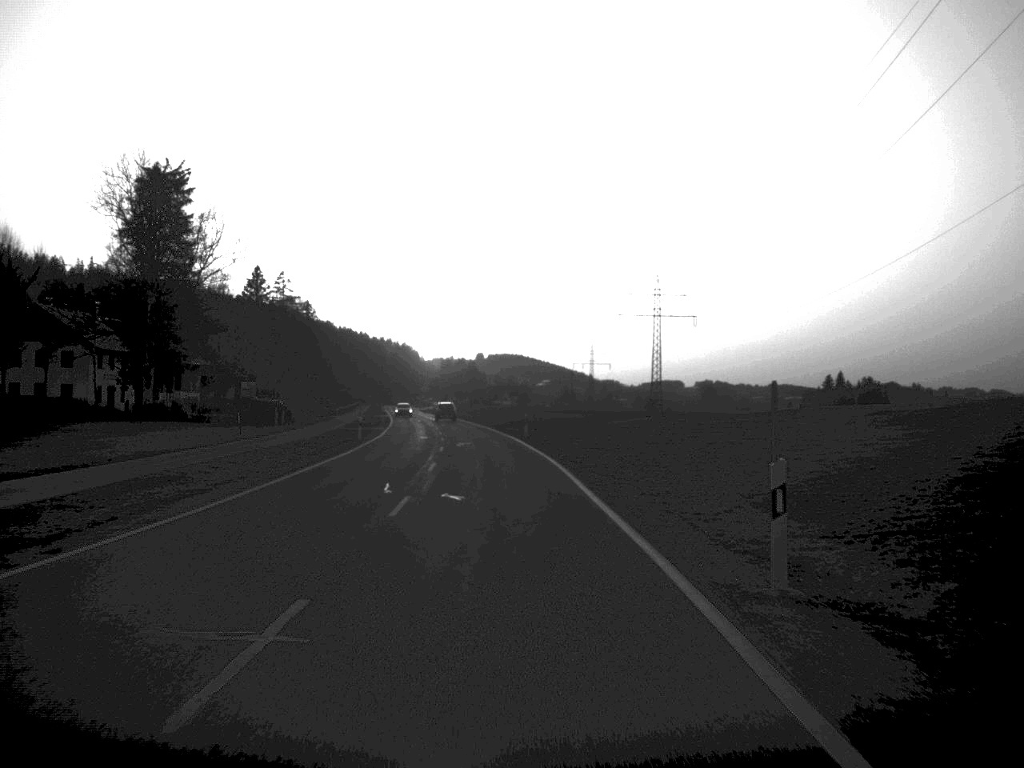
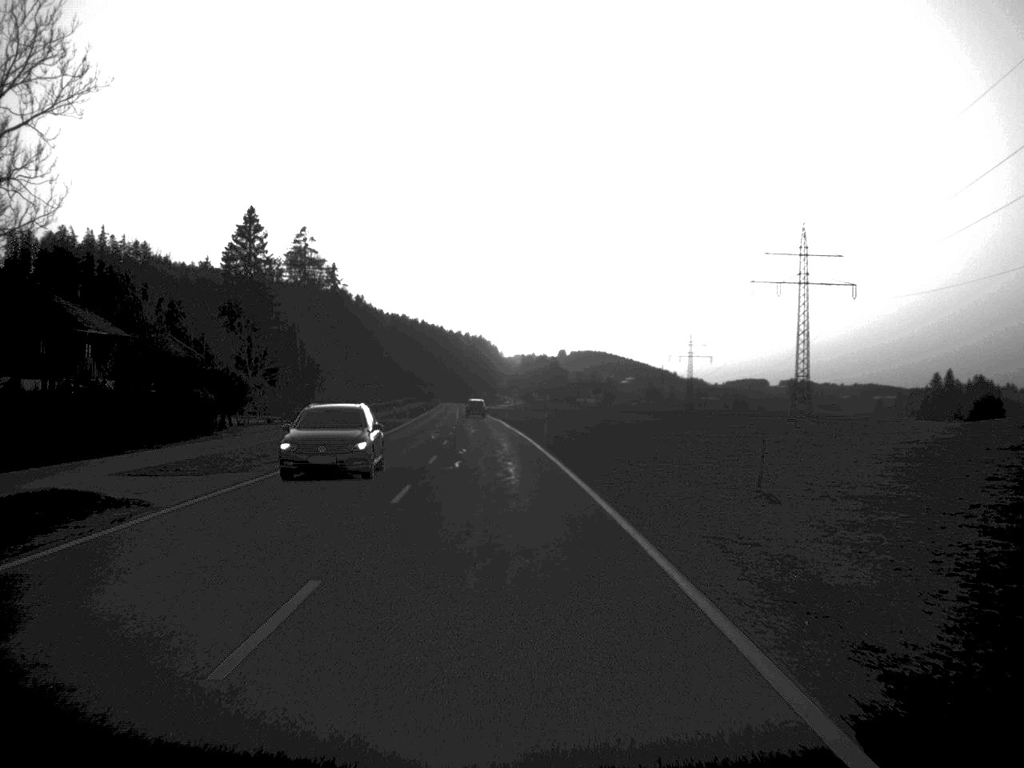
(-2.1, +58.9) m; -4°
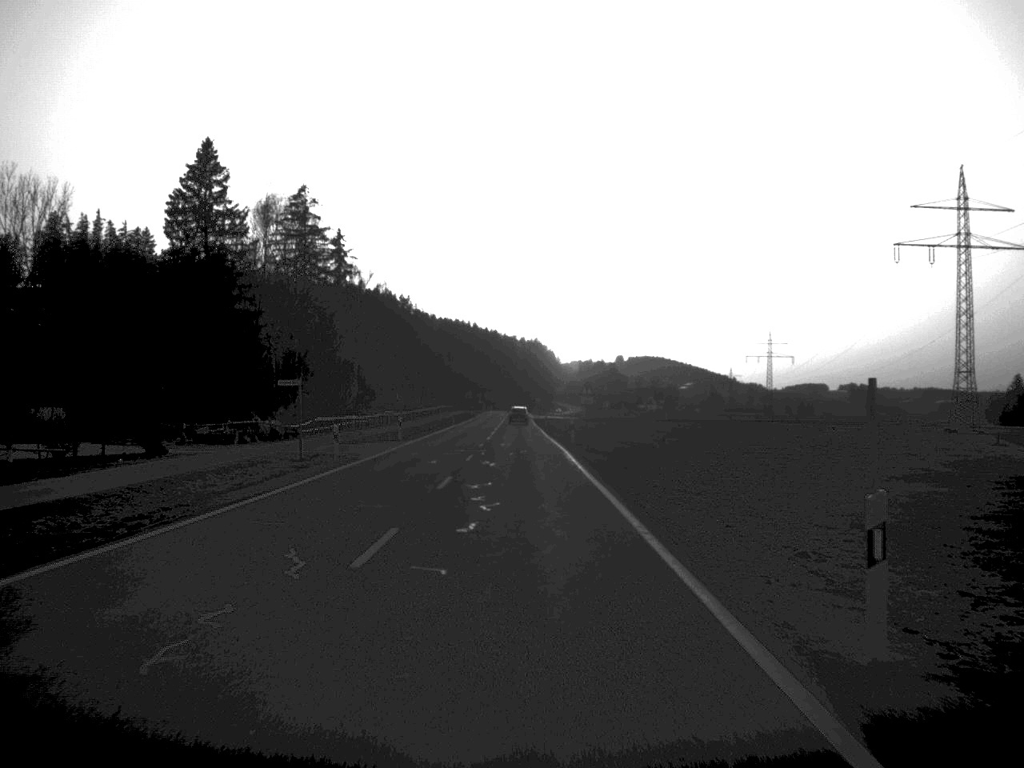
(-1.0, +42.8) m; -2°
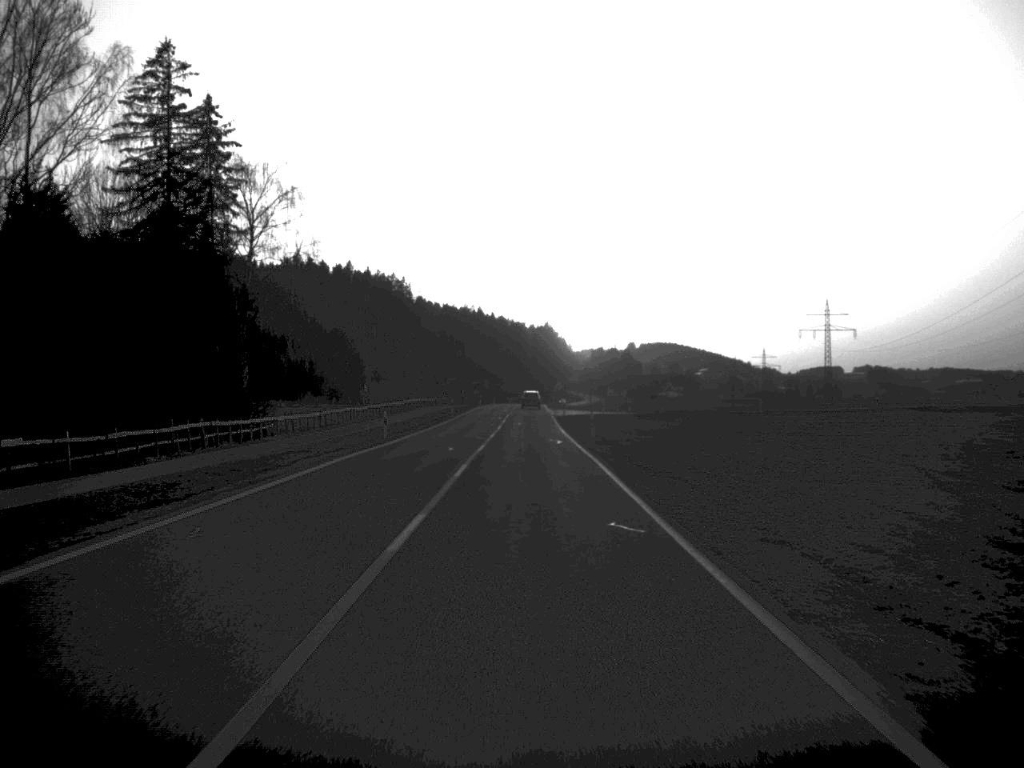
(-0.3, +59.3) m; 0°
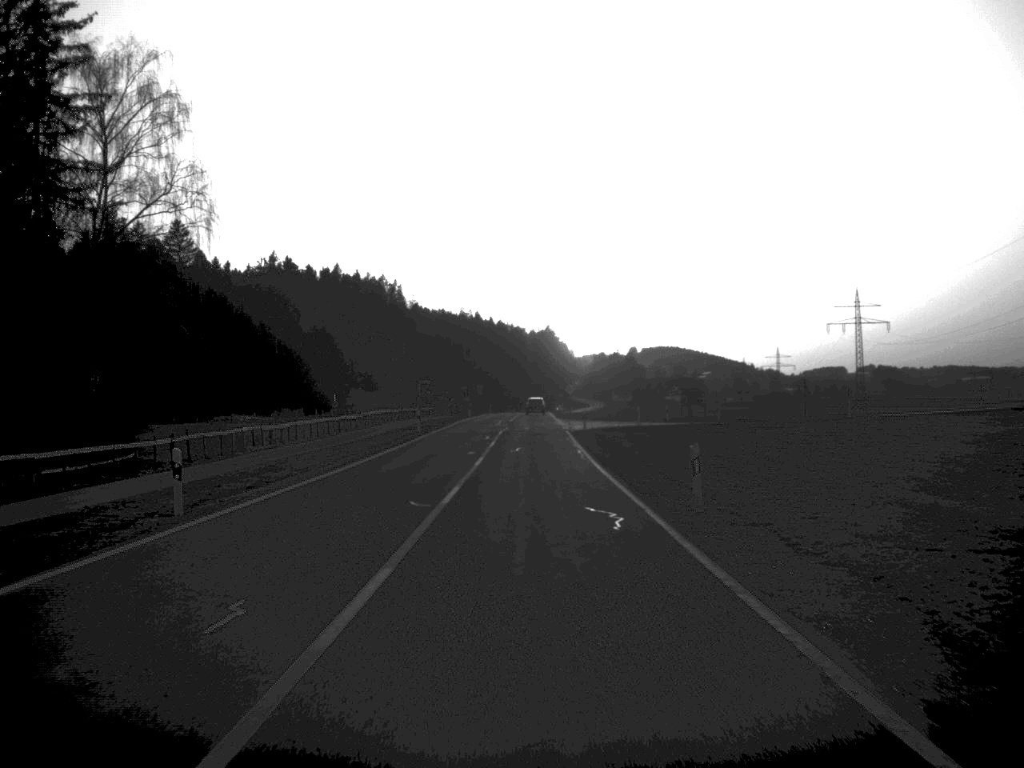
(0.0, +28.6) m; 0°
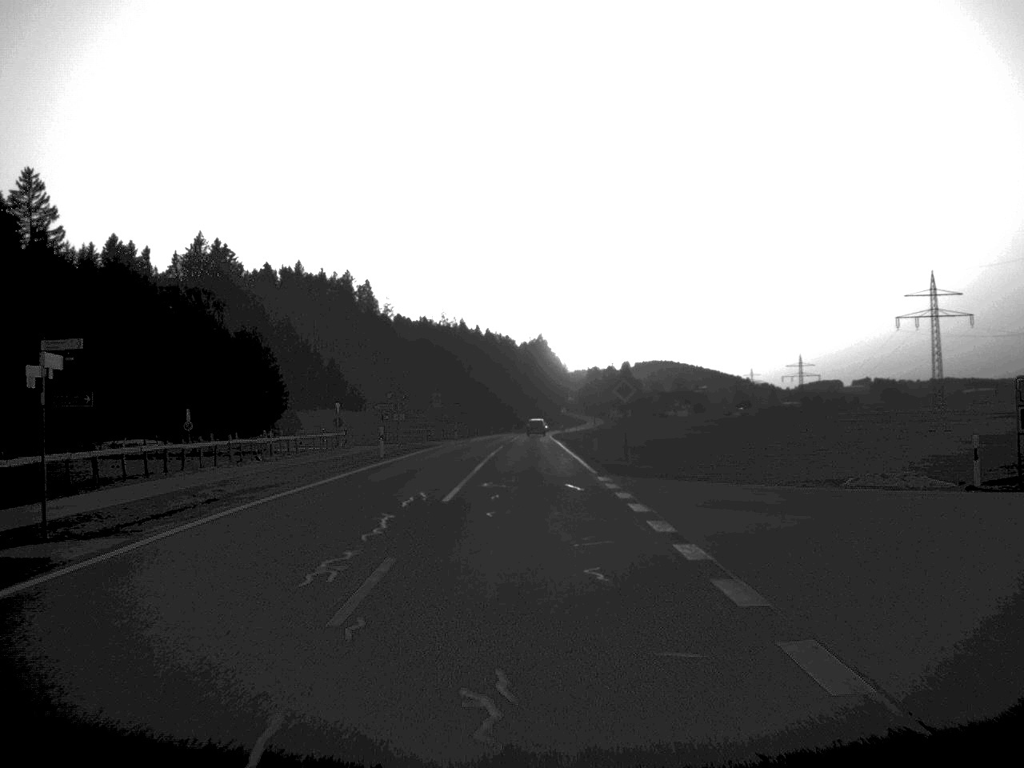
(+0.2, +59.1) m; 0°
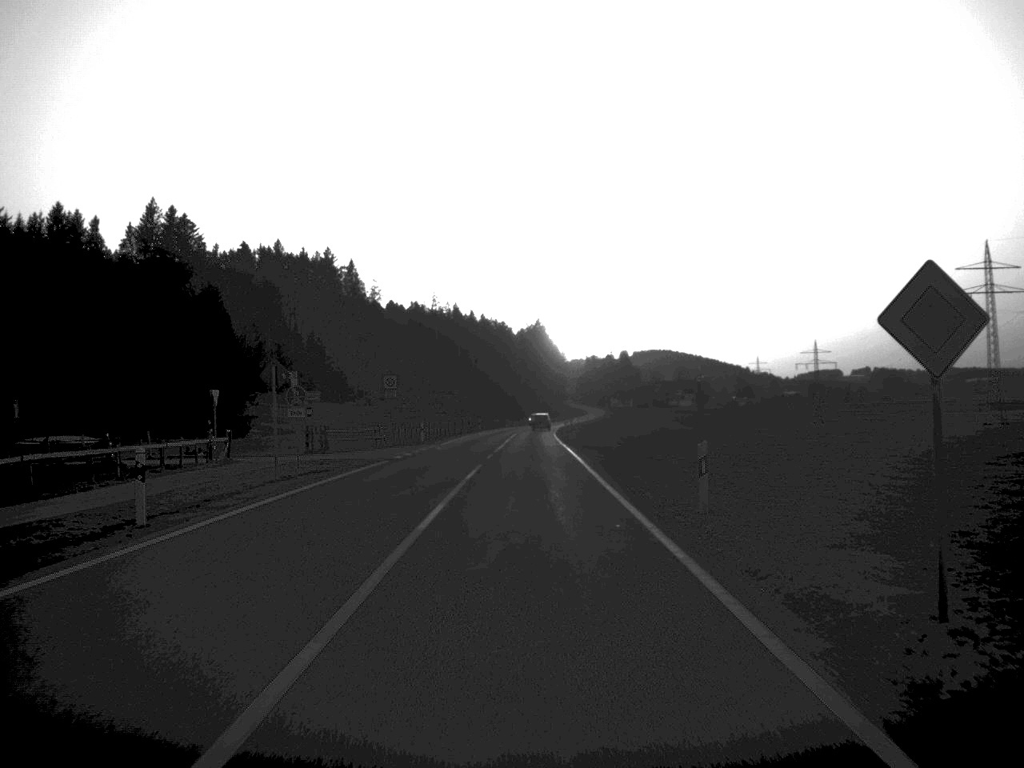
(+0.1, +28.6) m; 0°
